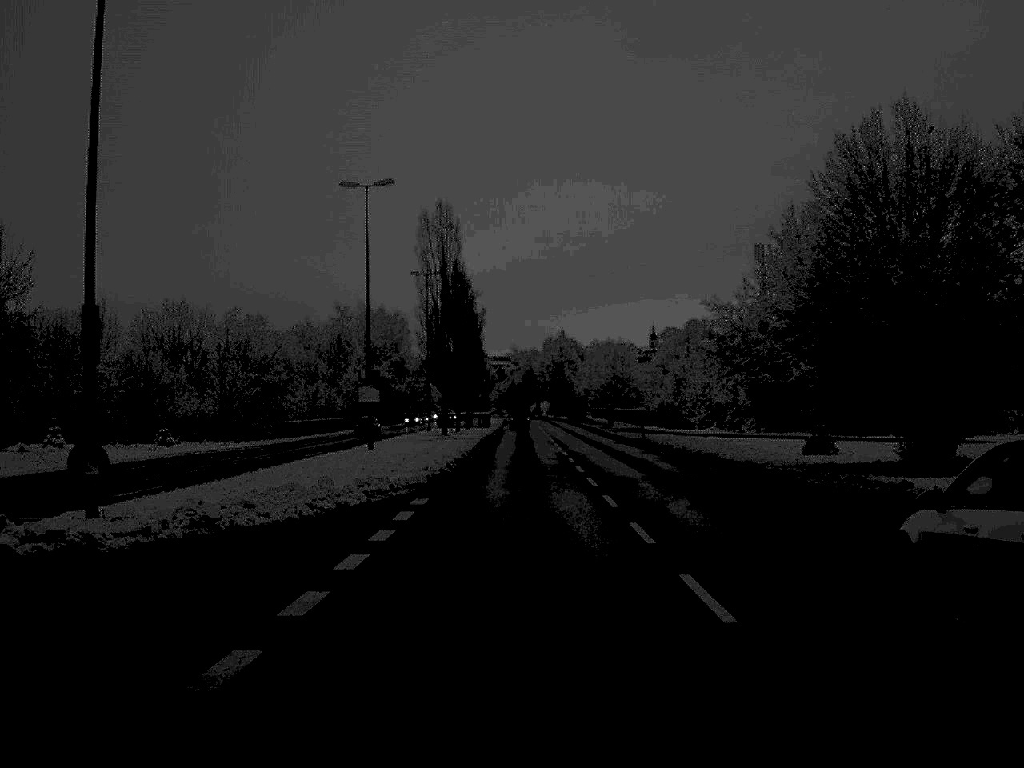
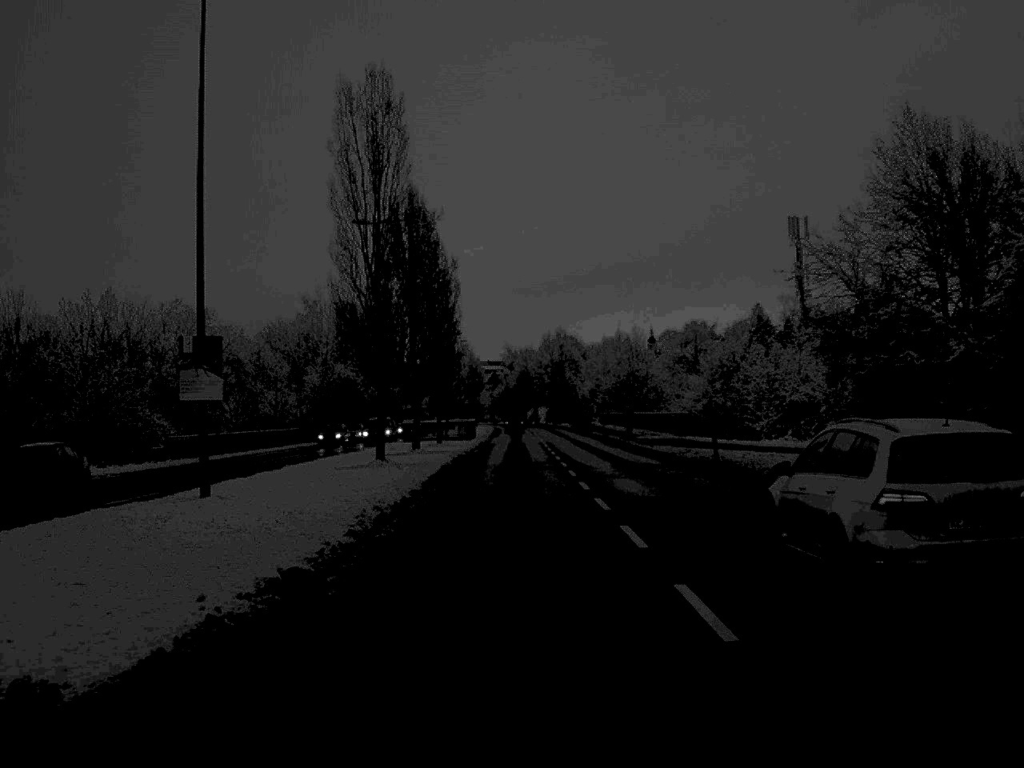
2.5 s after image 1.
(0.0, +24.8) m; 0°
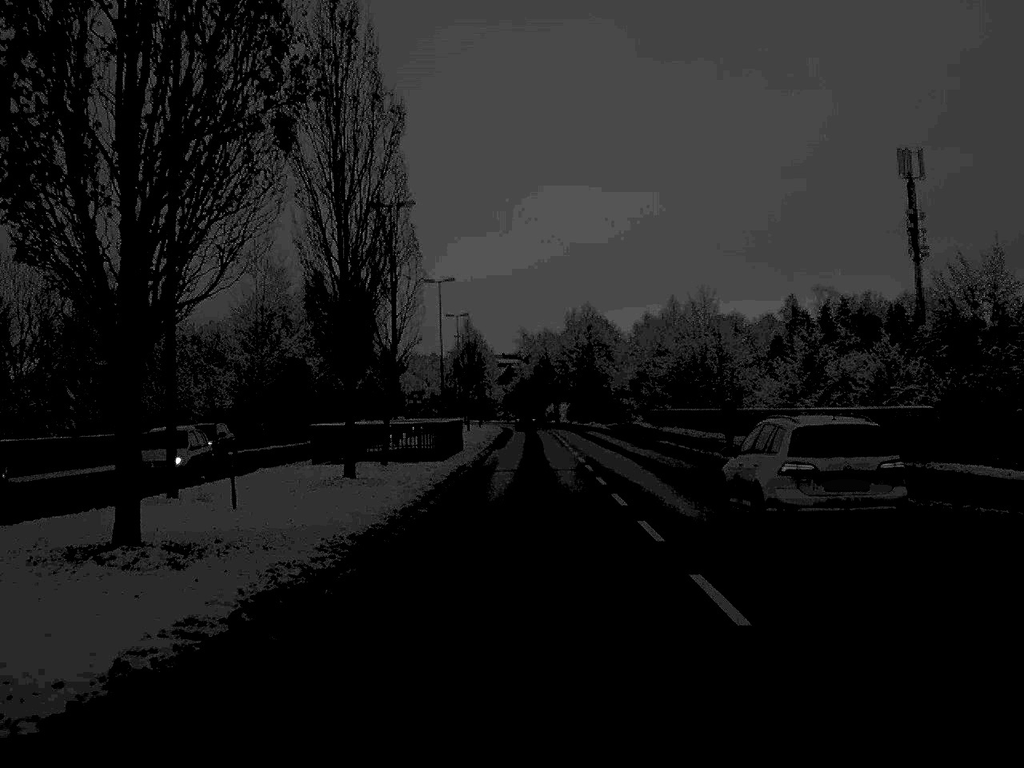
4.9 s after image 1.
(-0.3, +35.5) m; -1°
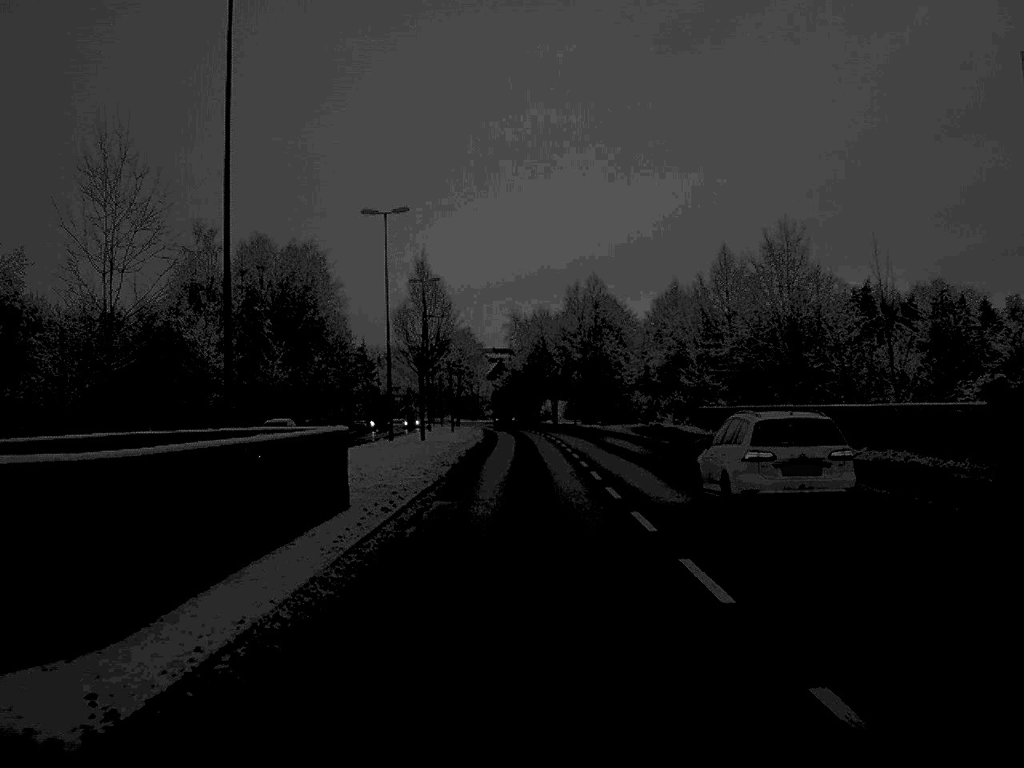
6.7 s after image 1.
(+0.1, +29.1) m; 0°
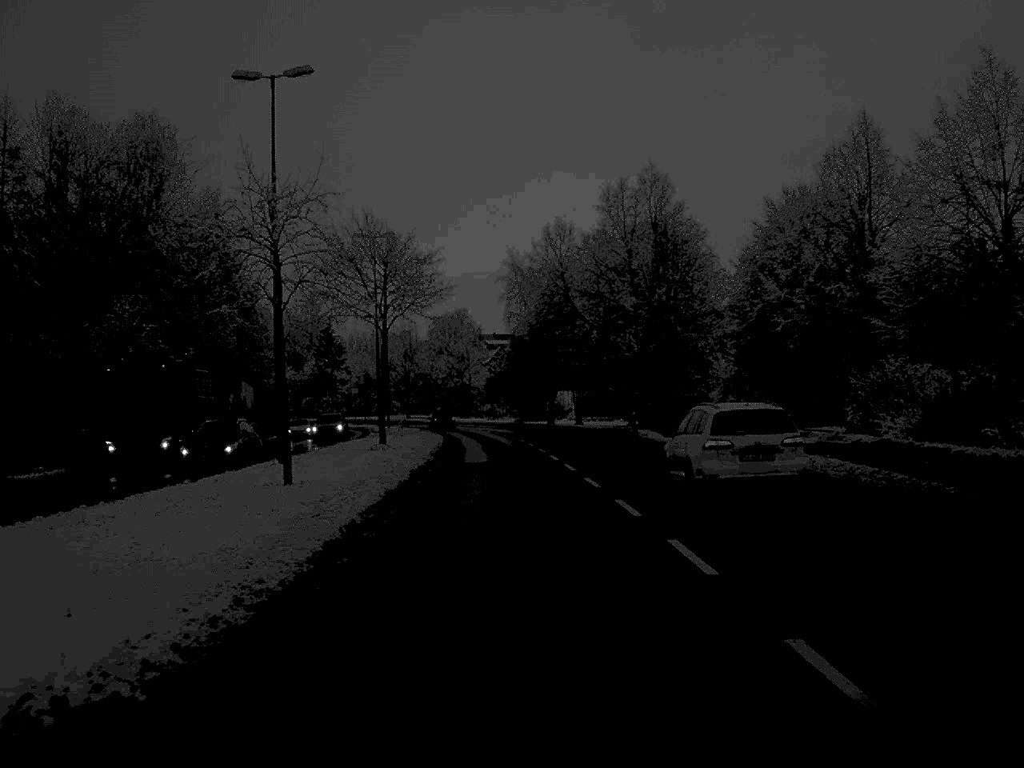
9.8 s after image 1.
(-0.2, +52.6) m; 0°
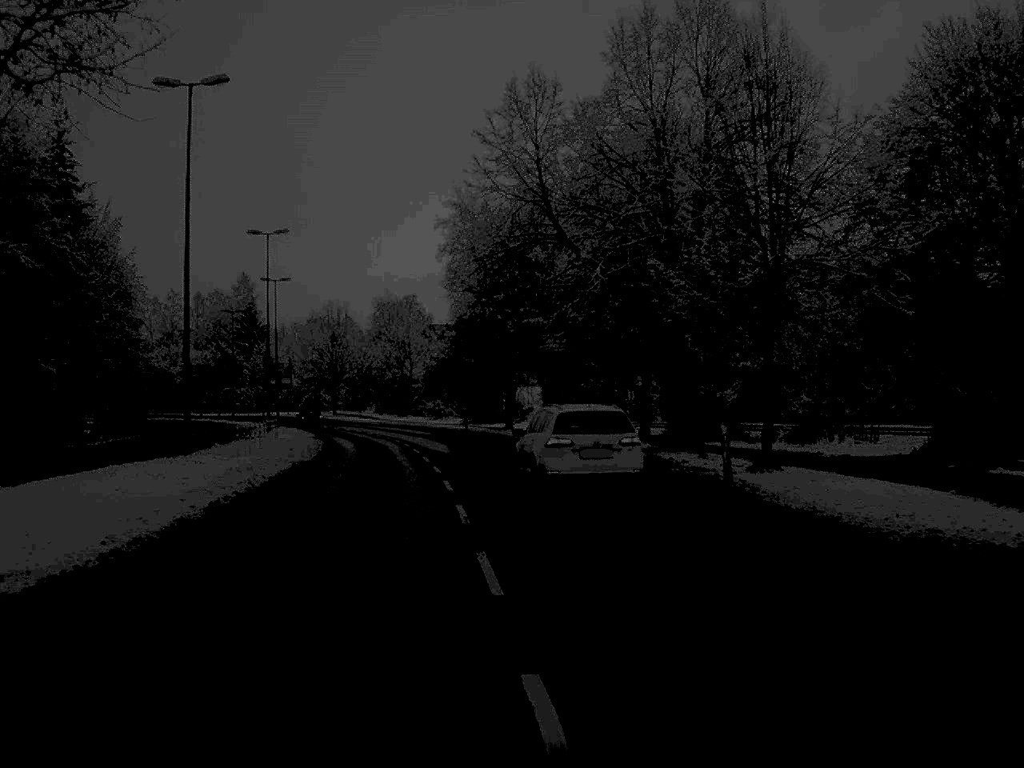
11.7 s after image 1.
(+0.4, +30.5) m; +2°
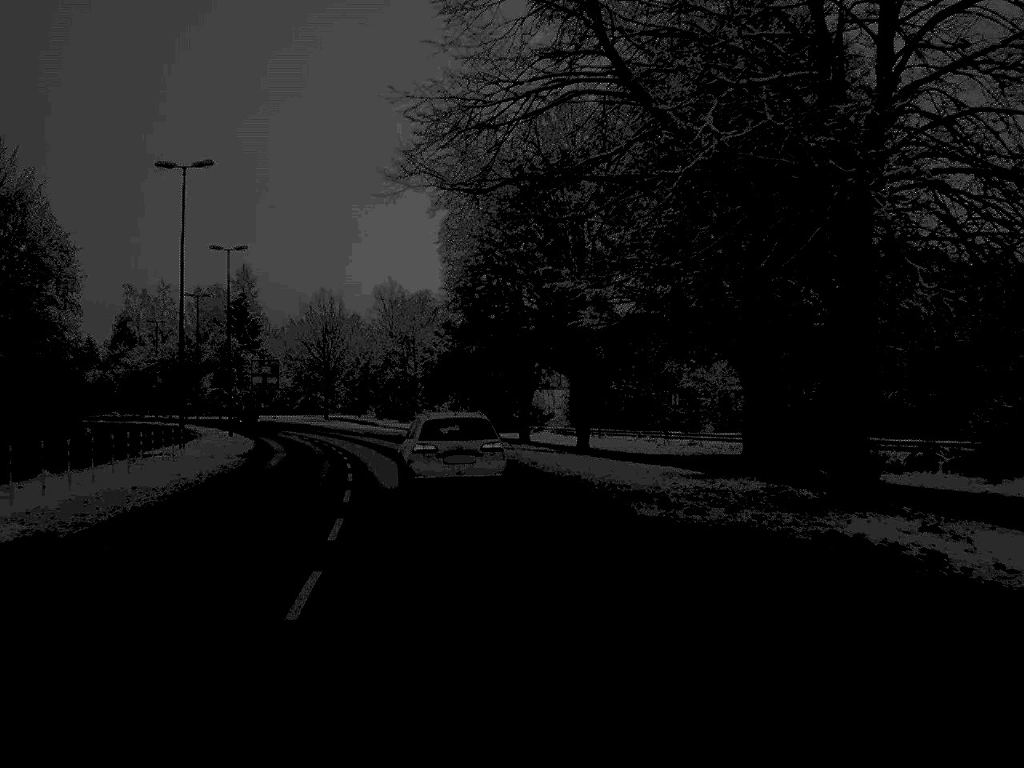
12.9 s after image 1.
(0.0, +19.0) m; -1°
